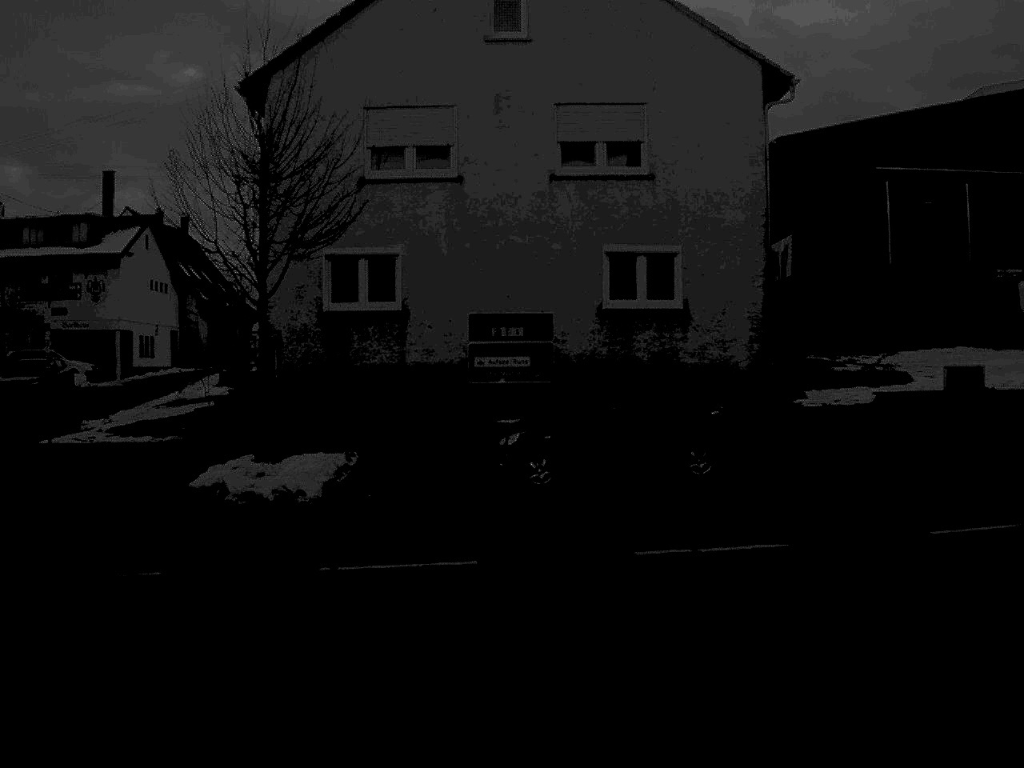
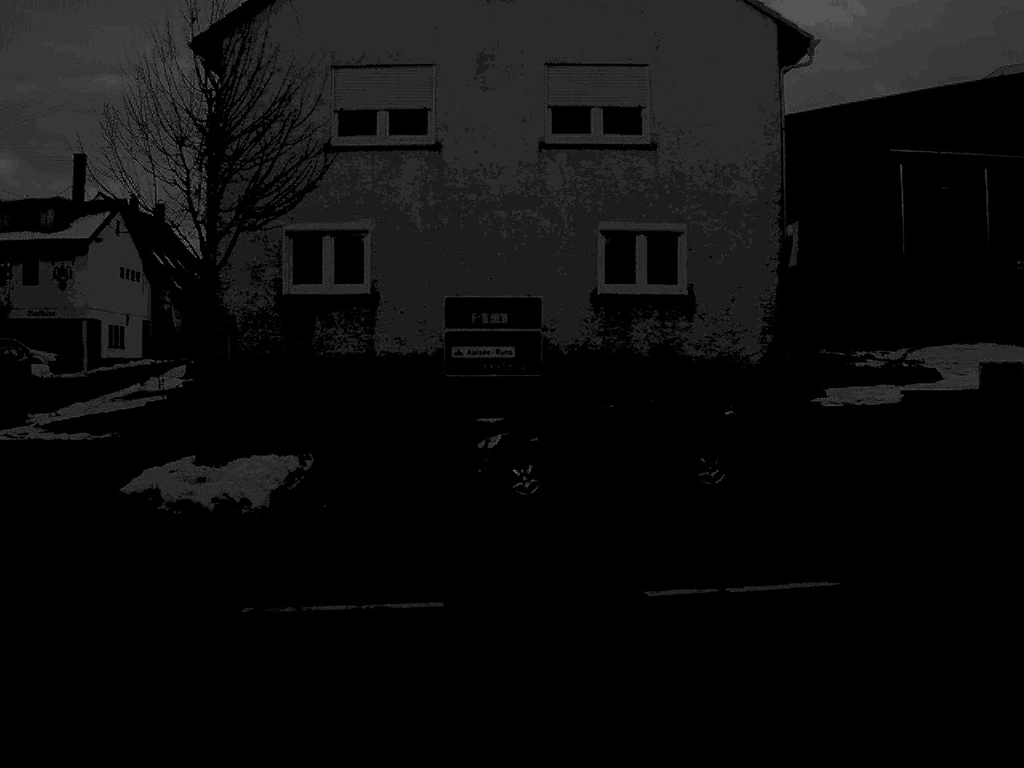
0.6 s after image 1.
(0.0, +2.7) m; +1°
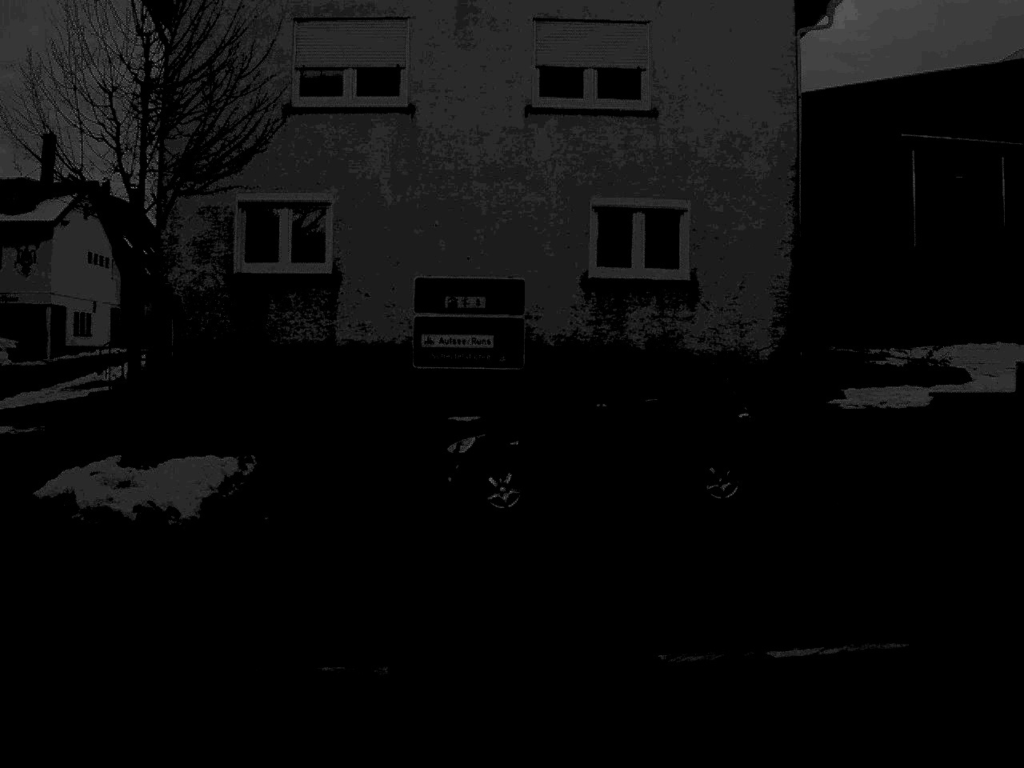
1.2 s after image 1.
(0.0, +2.4) m; +1°
